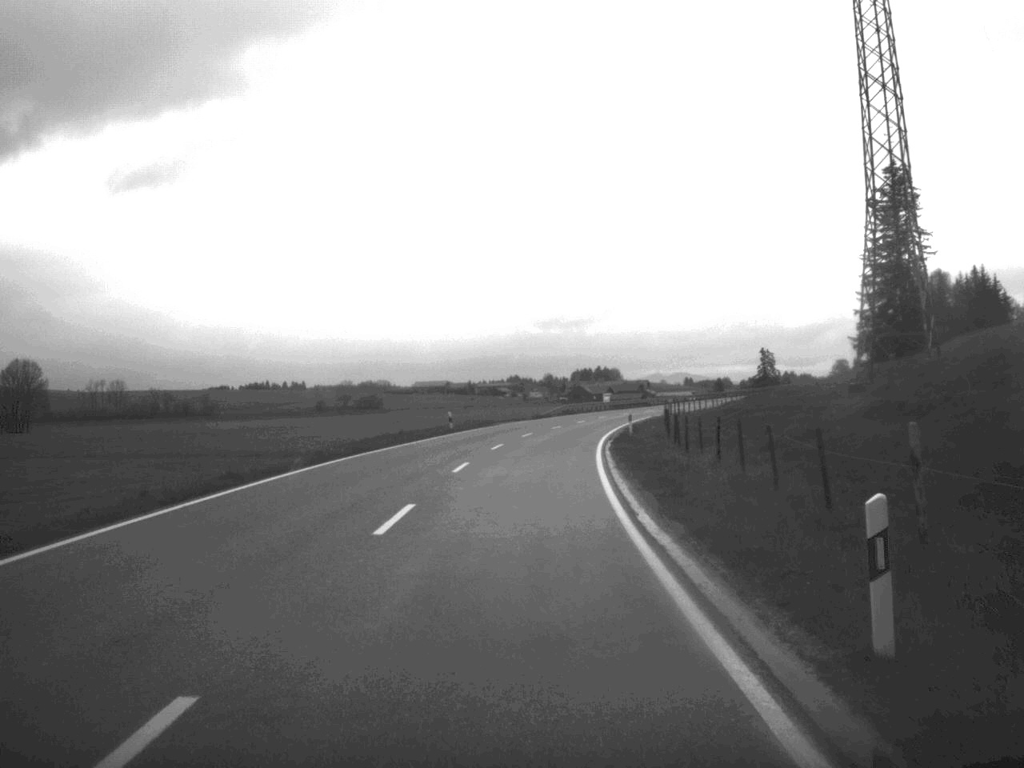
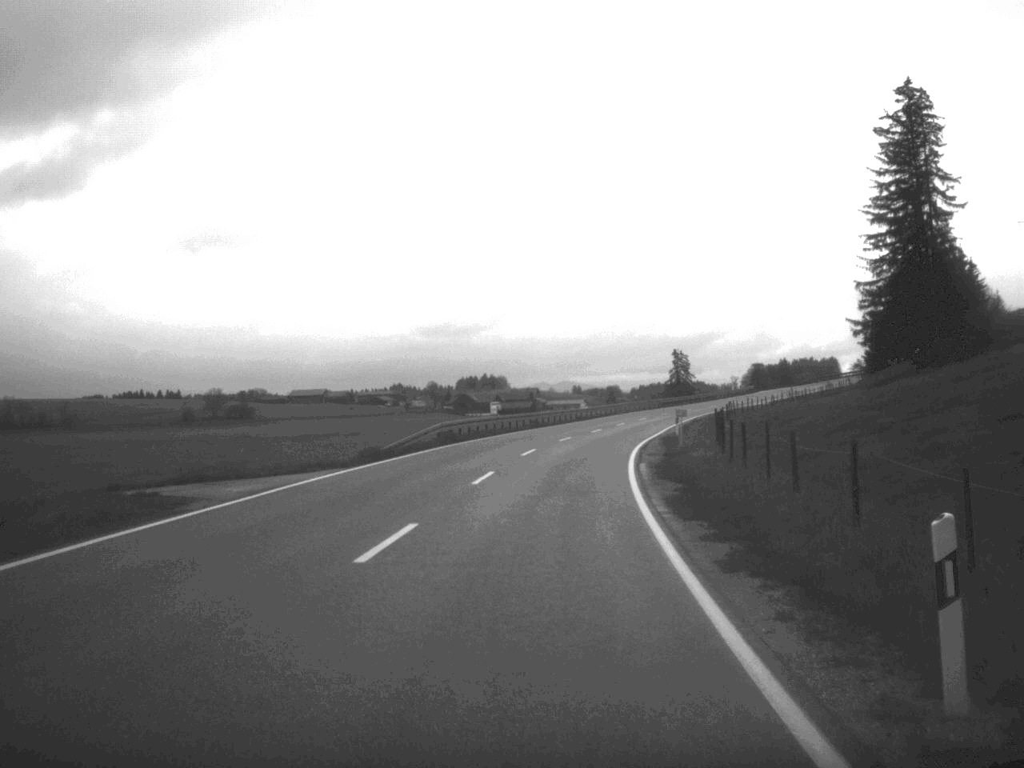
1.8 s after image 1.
(+1.7, +48.7) m; +5°
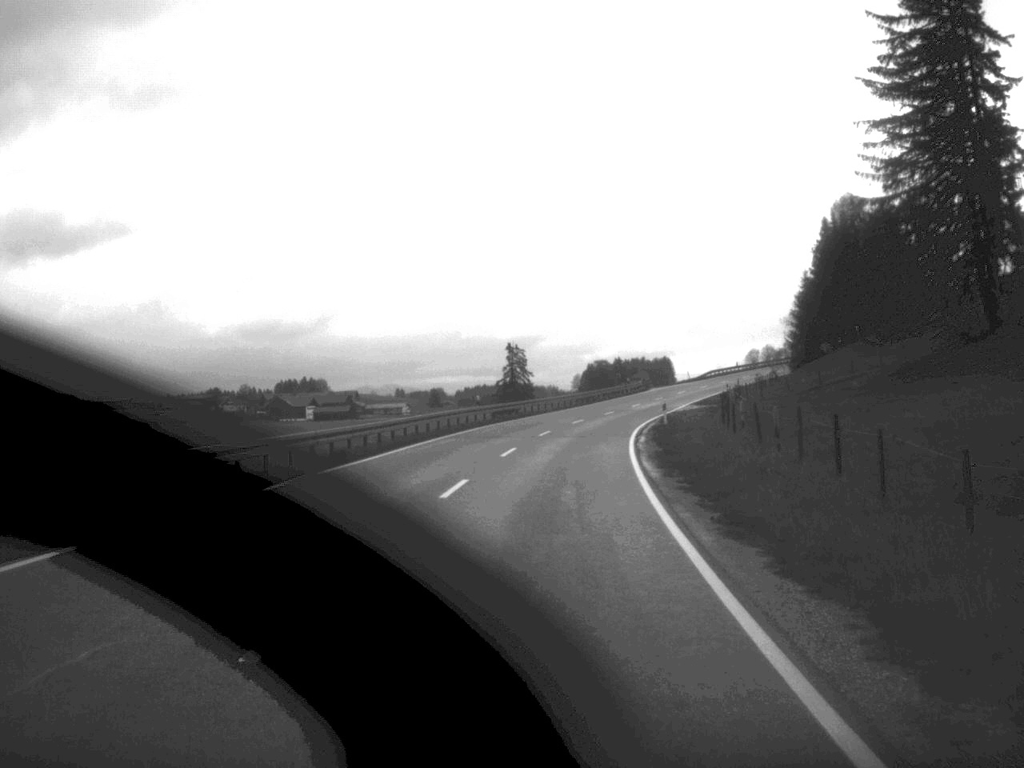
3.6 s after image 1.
(+3.5, +51.2) m; +8°
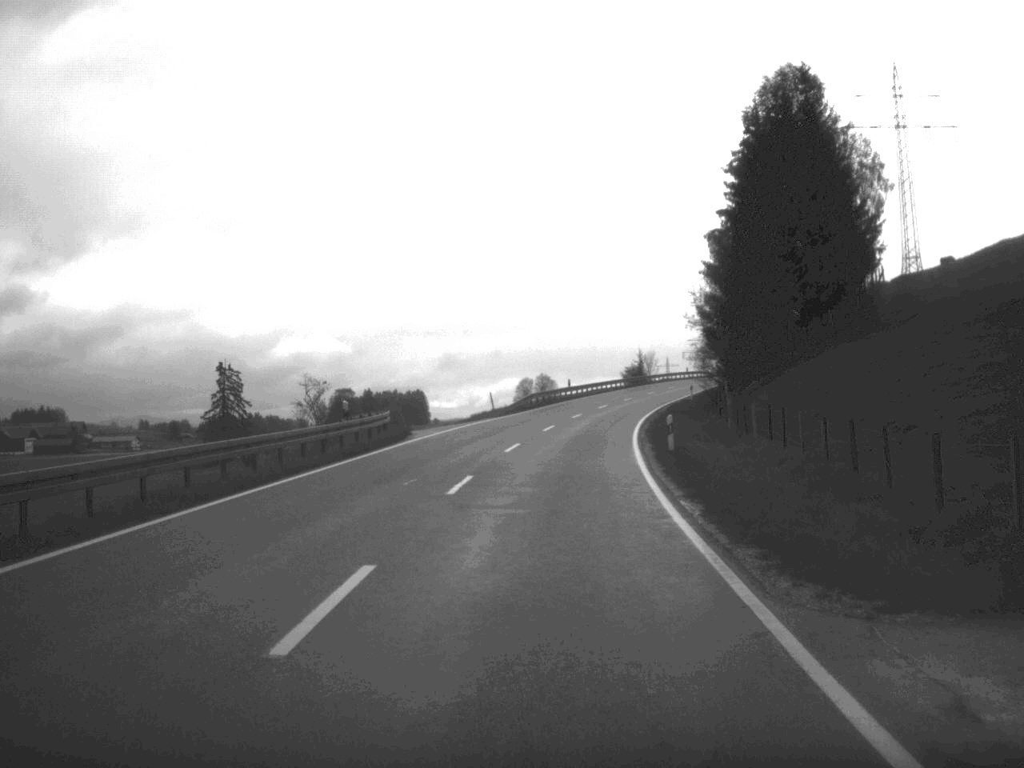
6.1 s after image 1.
(+6.3, +69.0) m; +11°
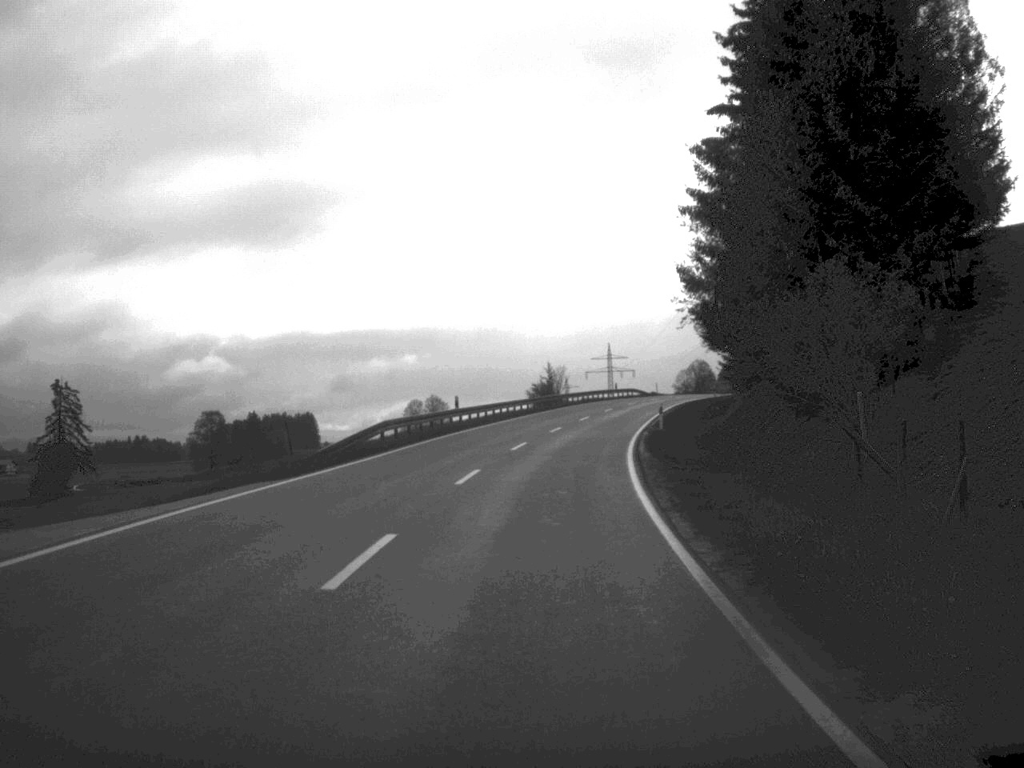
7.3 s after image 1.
(+1.3, +32.2) m; +5°
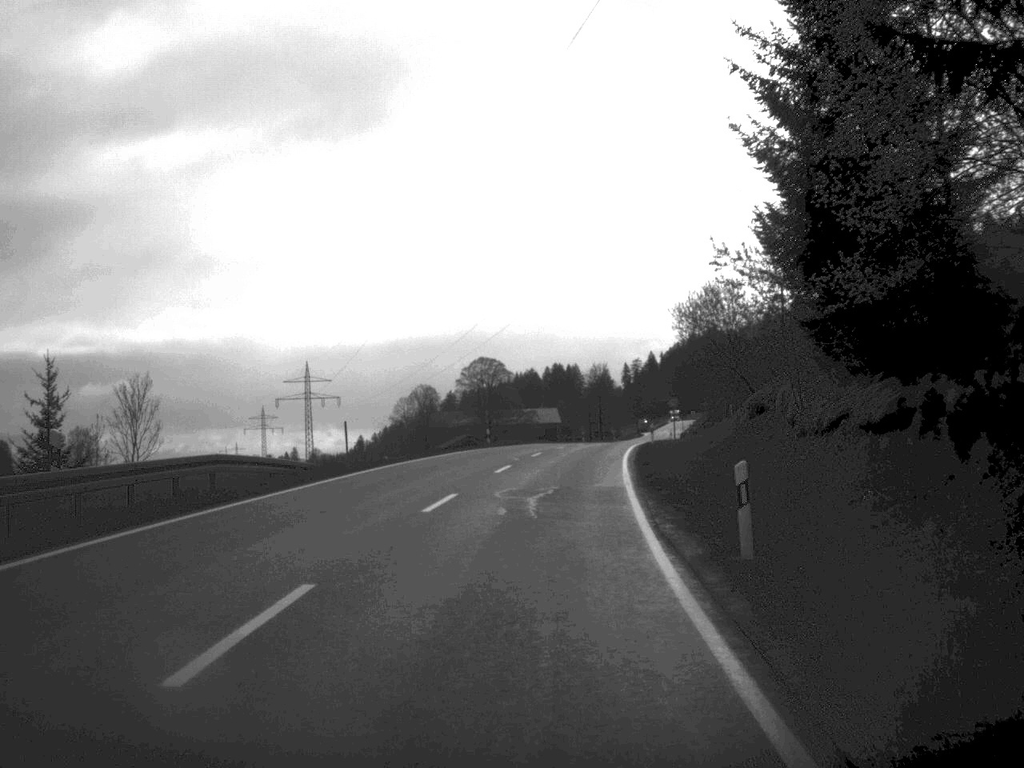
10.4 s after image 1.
(+9.1, +83.9) m; +13°
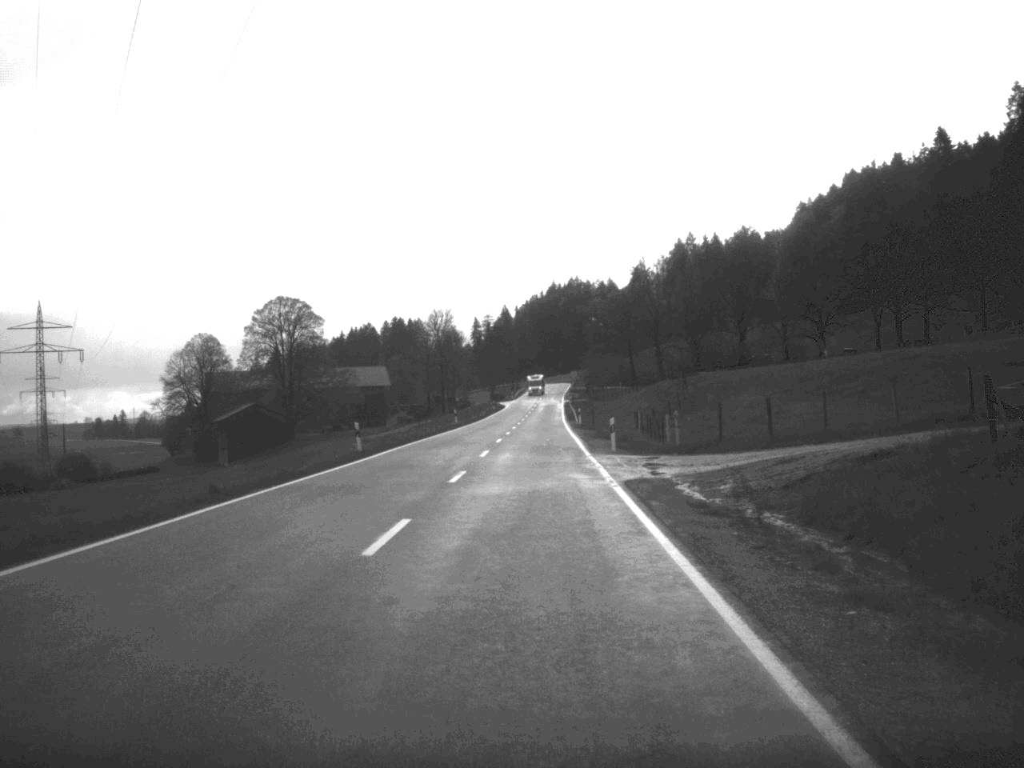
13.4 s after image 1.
(+5.4, +75.5) m; +6°
